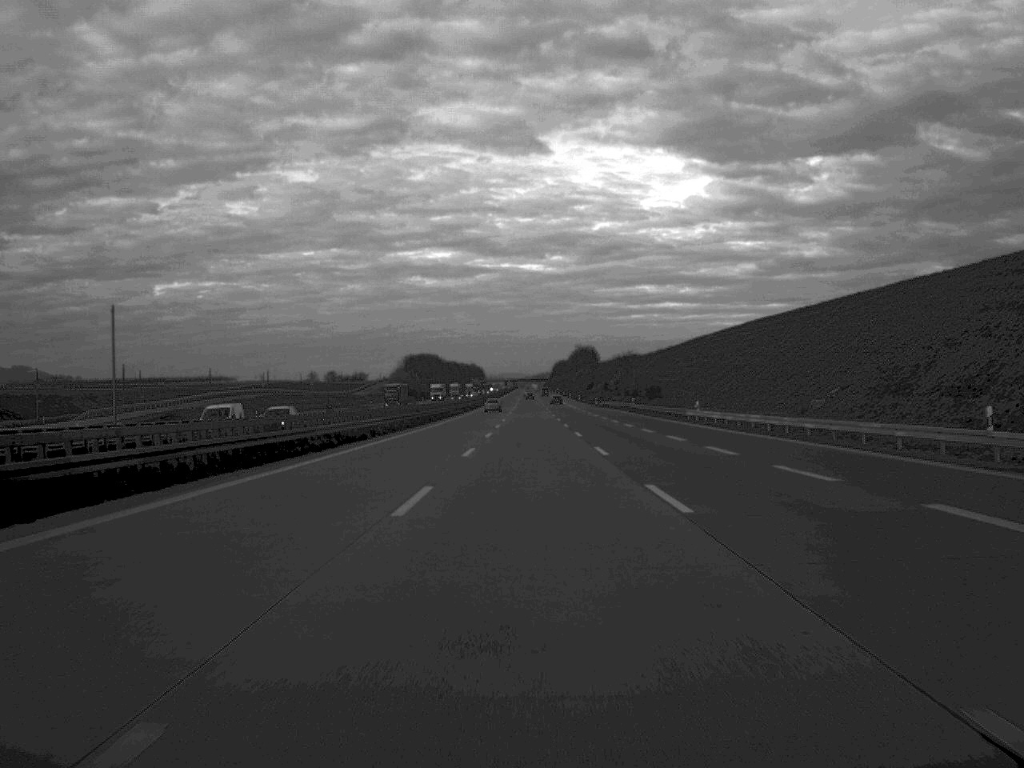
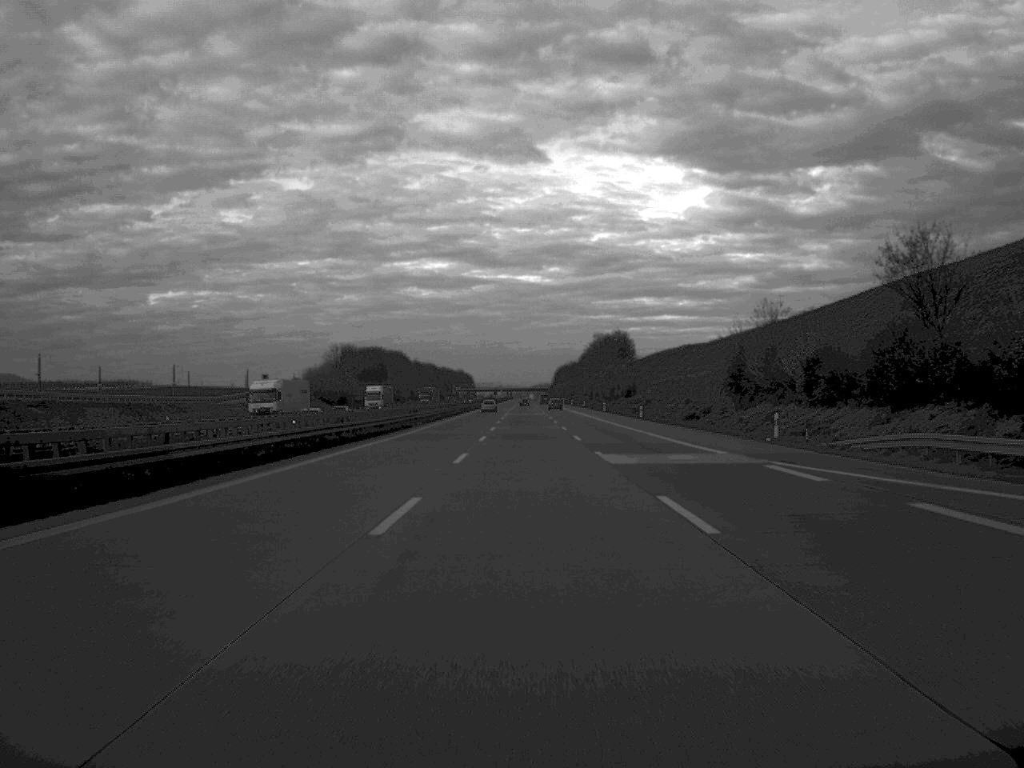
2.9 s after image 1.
(+0.2, +129.7) m; 0°
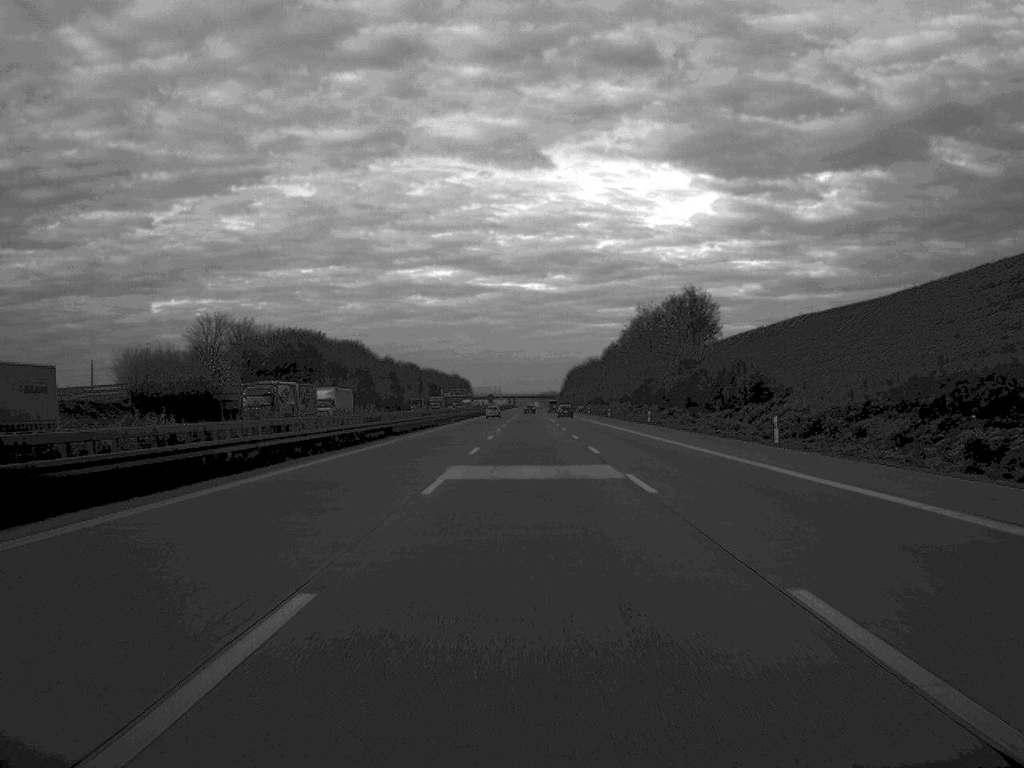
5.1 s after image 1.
(-0.2, +99.6) m; 0°
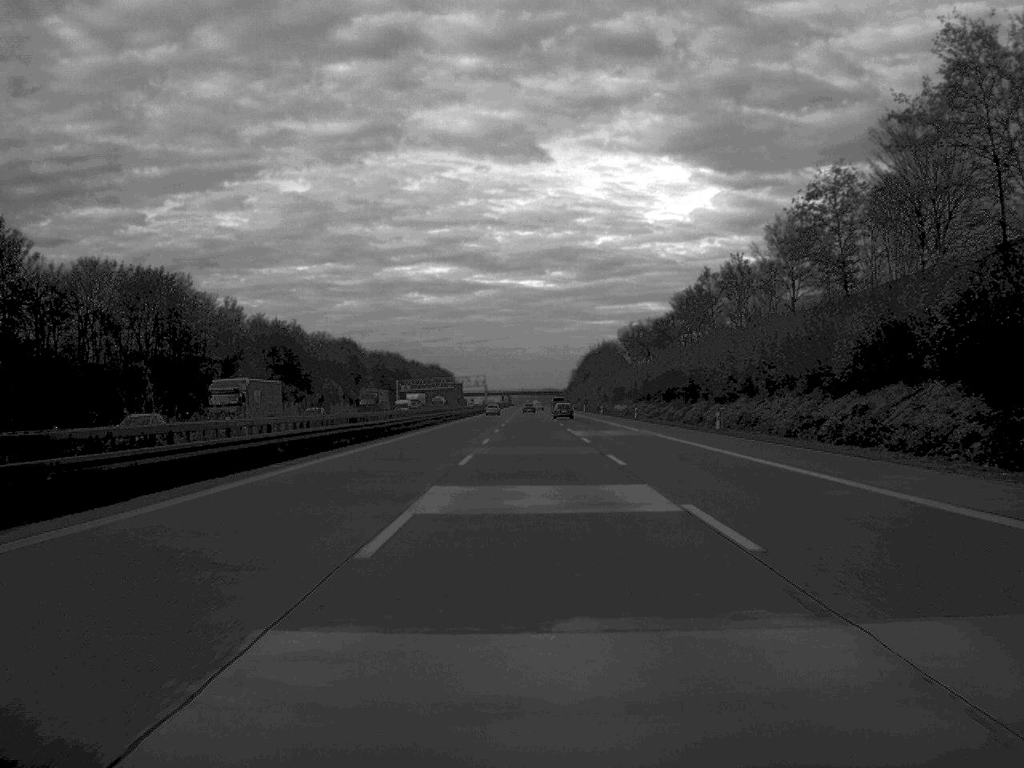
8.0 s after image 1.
(0.0, +134.5) m; 0°
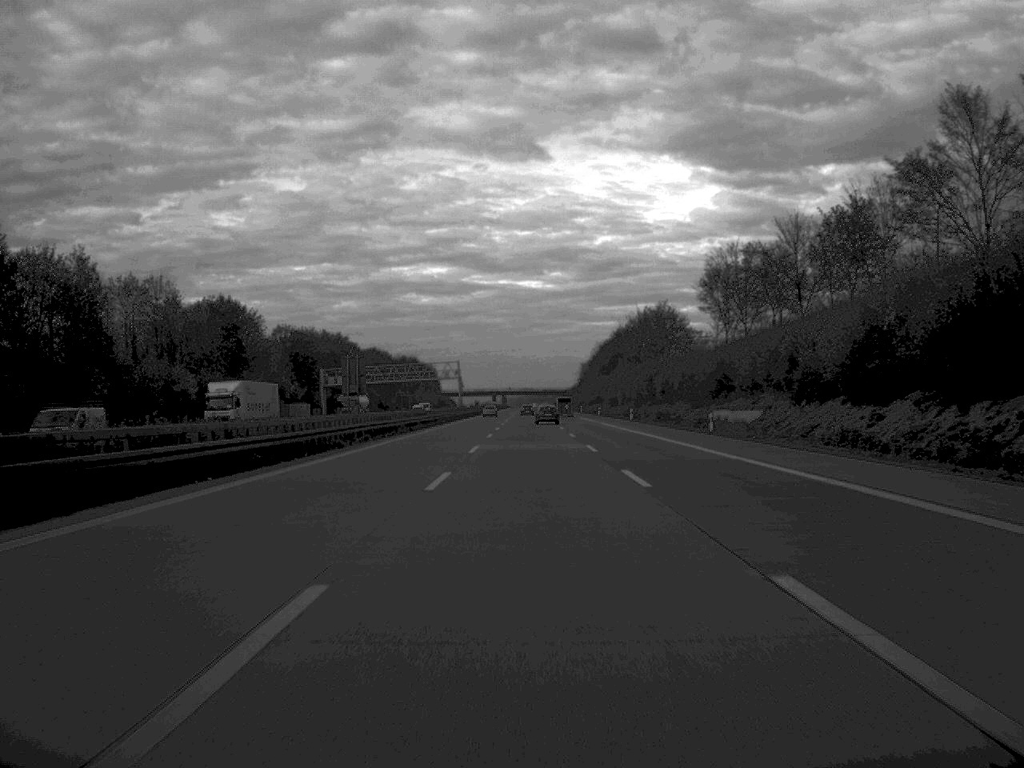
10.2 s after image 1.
(+0.1, +98.3) m; 0°
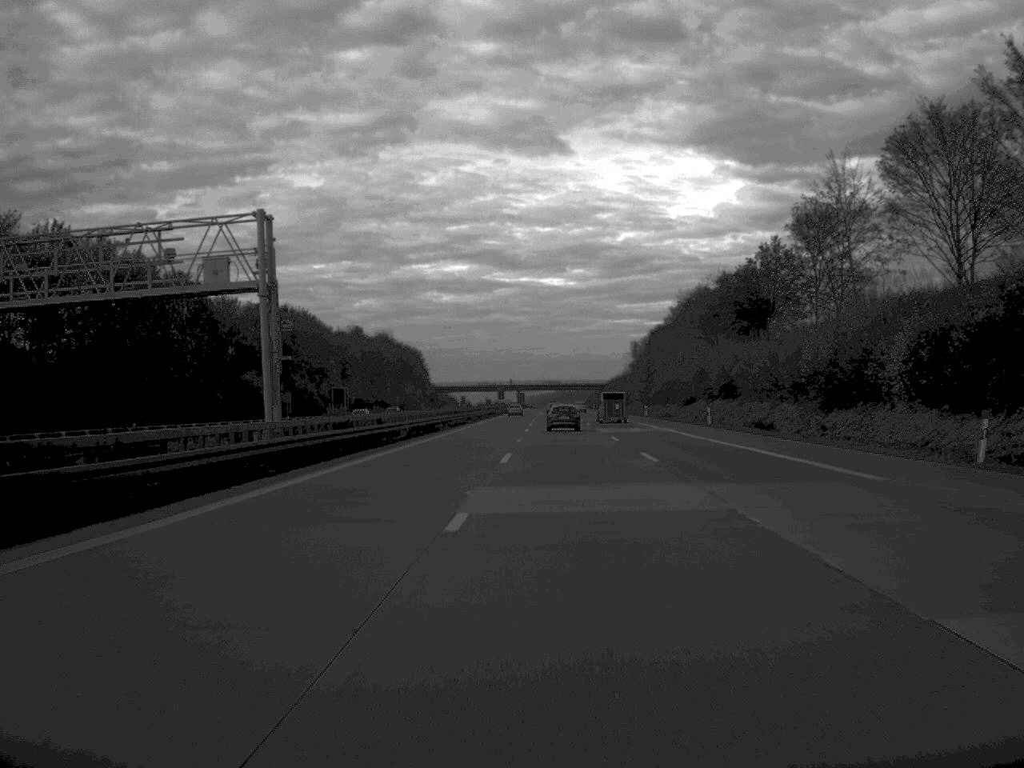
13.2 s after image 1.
(-0.7, +134.6) m; -1°
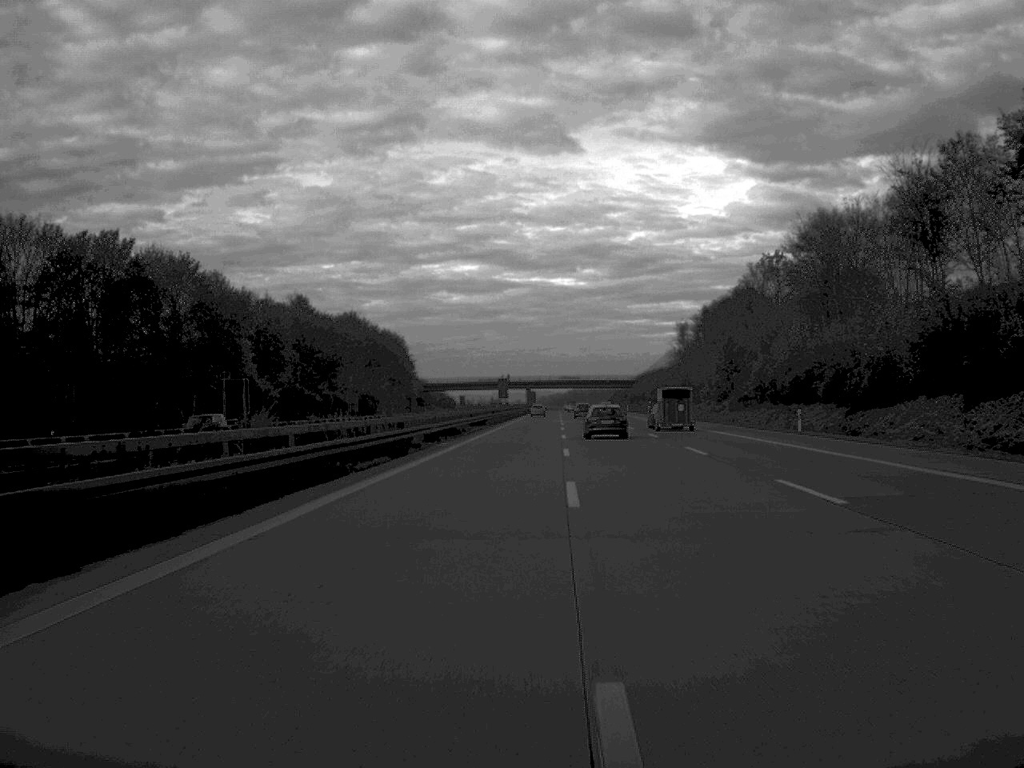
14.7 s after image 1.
(-0.3, +68.0) m; 0°
